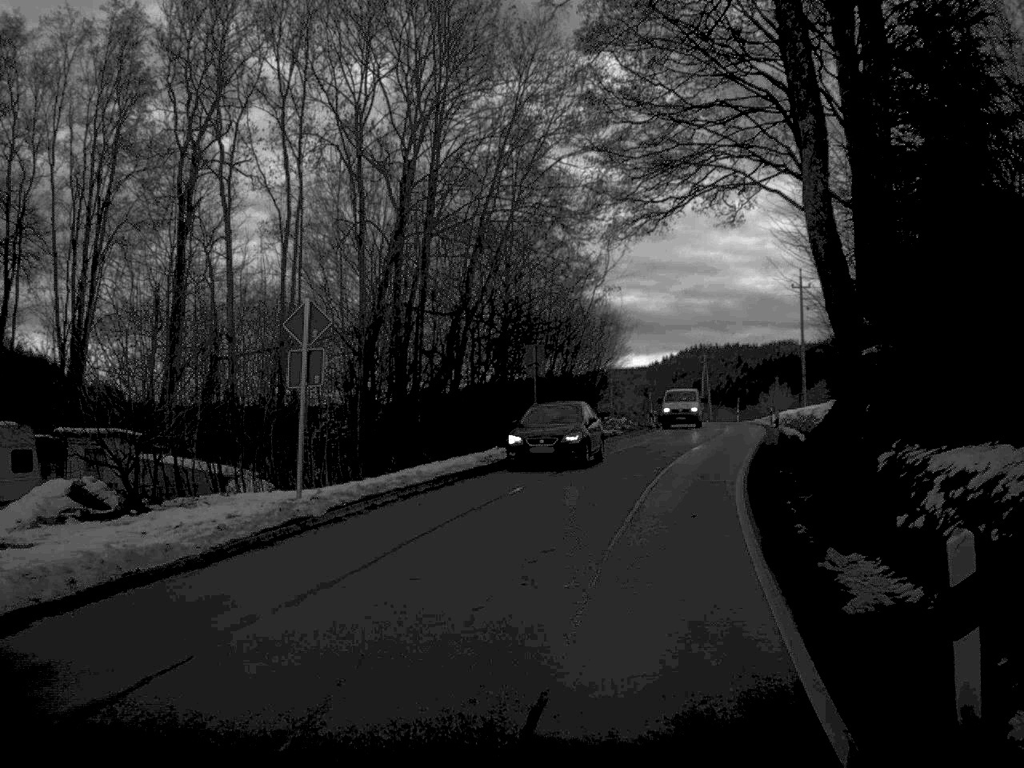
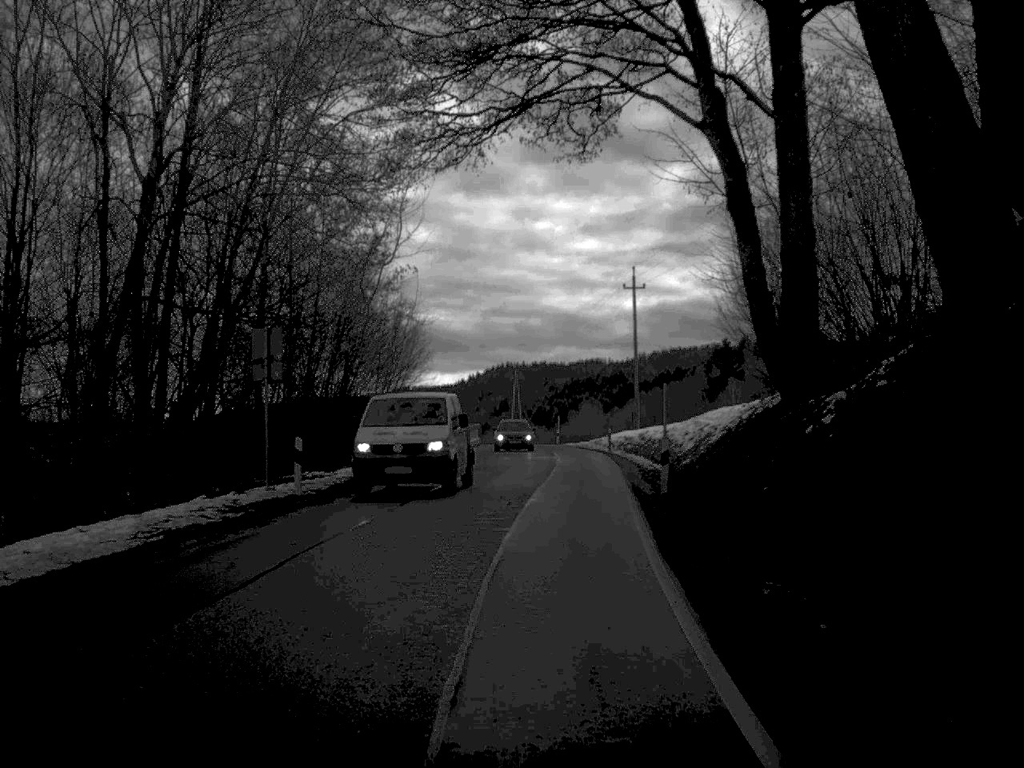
(+1.2, +14.6) m; +9°
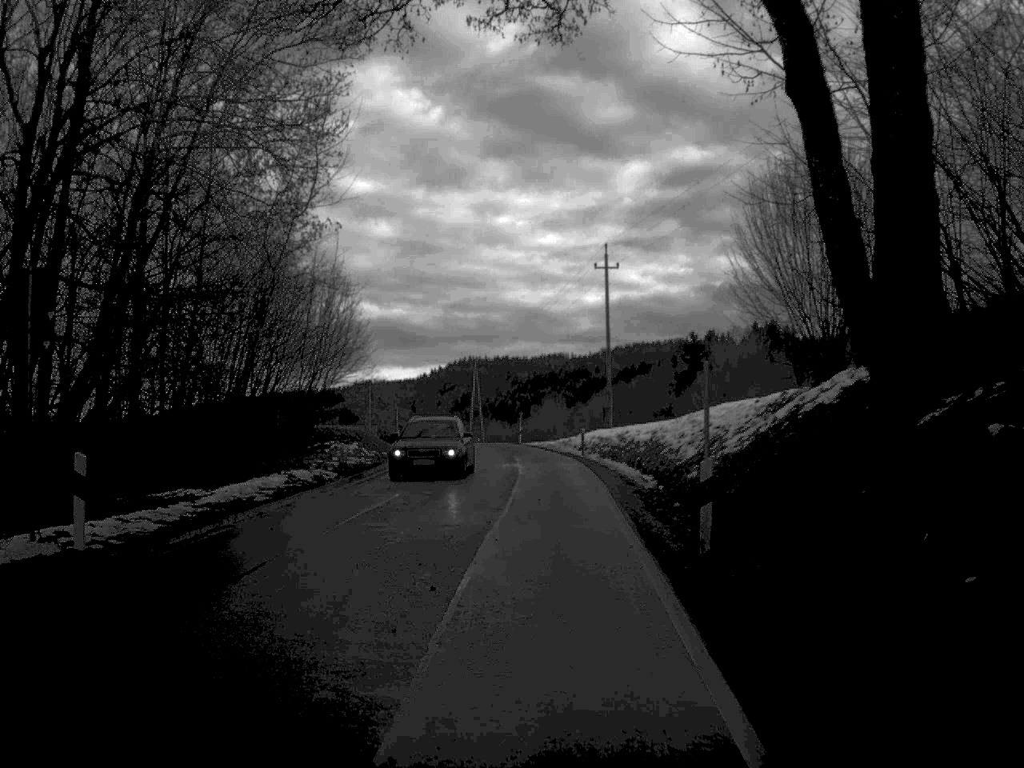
(+0.2, +9.4) m; +1°
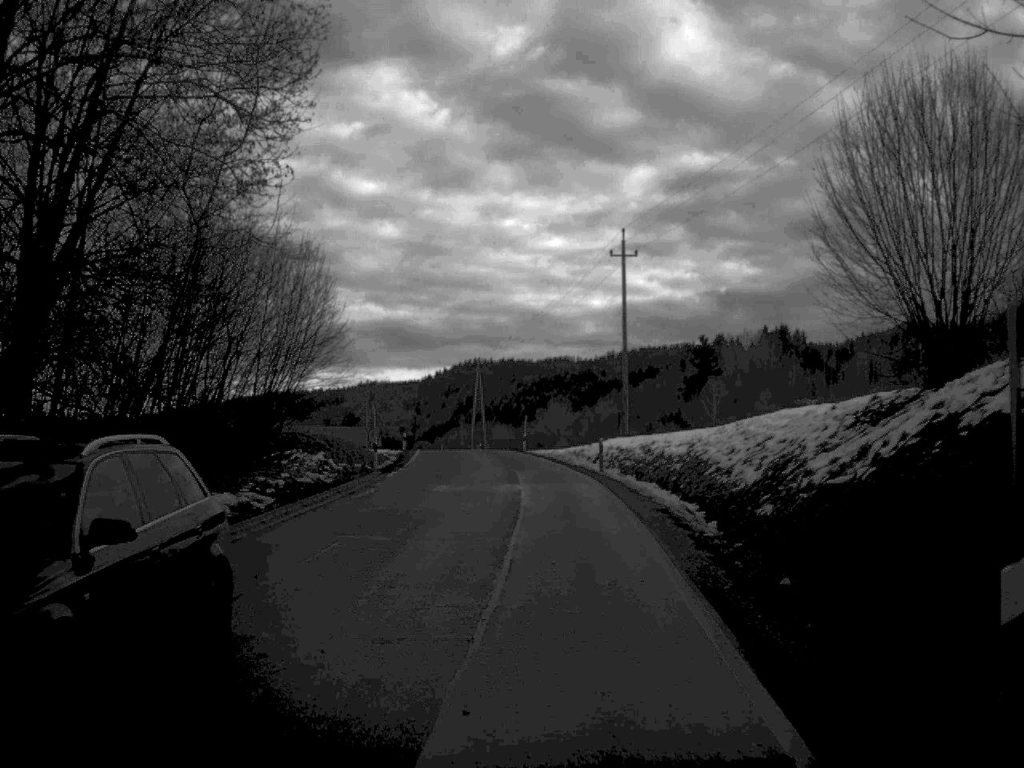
(0.0, +8.1) m; 0°
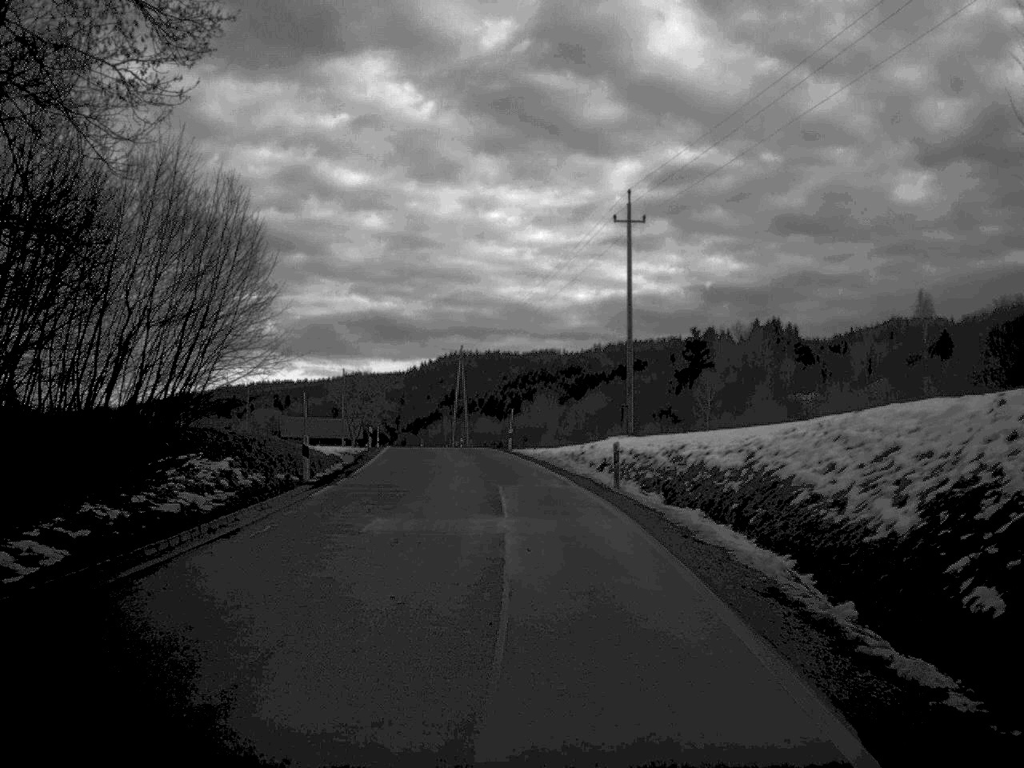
(0.0, +10.0) m; +1°
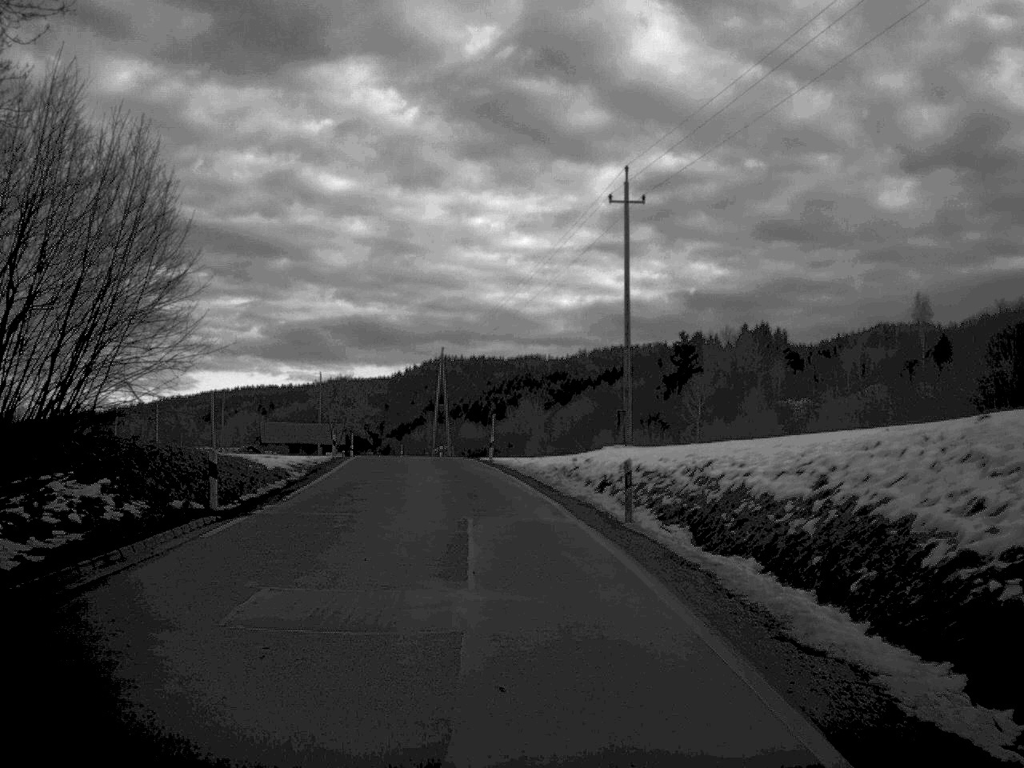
(+0.1, +6.8) m; +1°
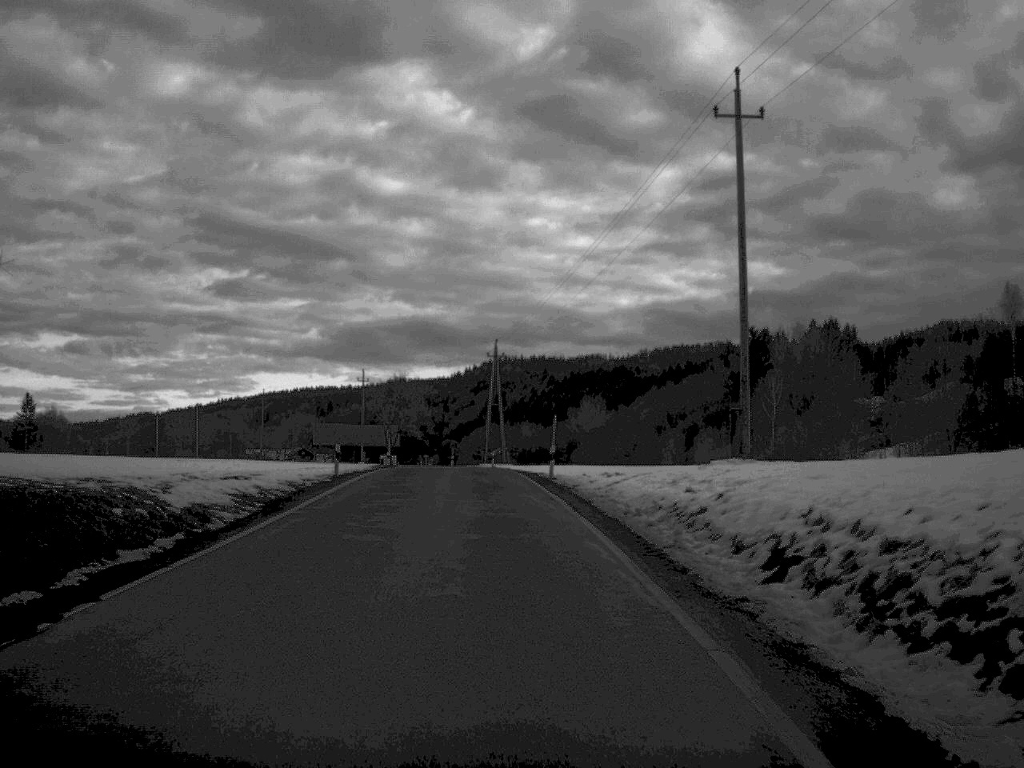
(-0.3, +14.6) m; -3°
